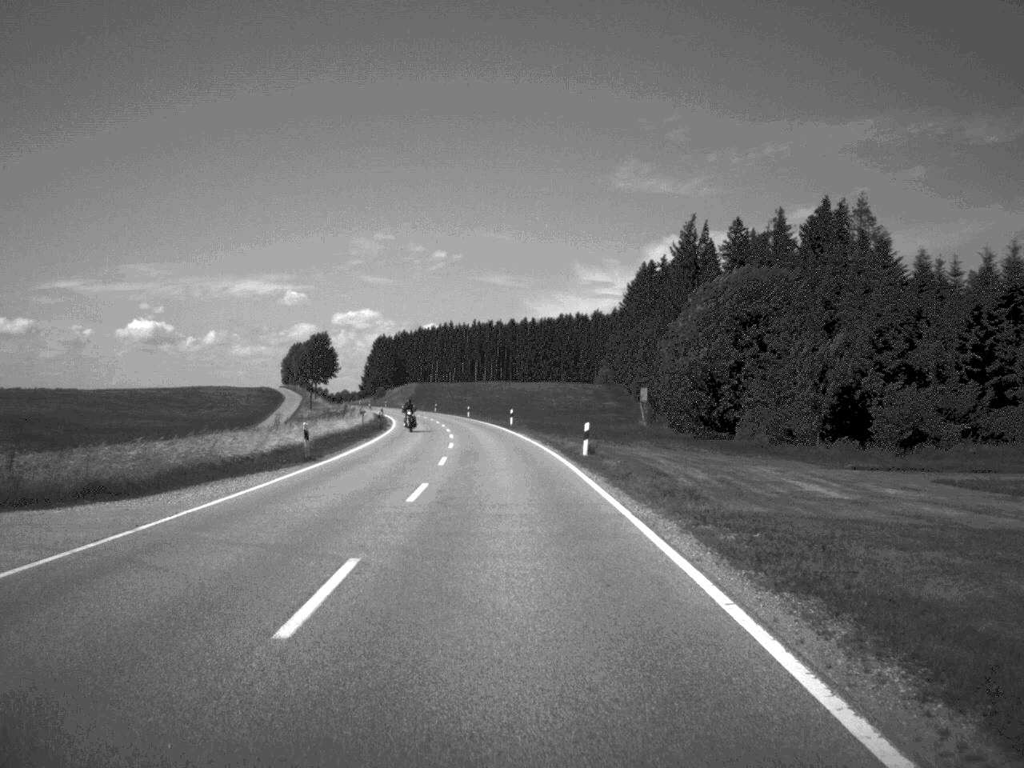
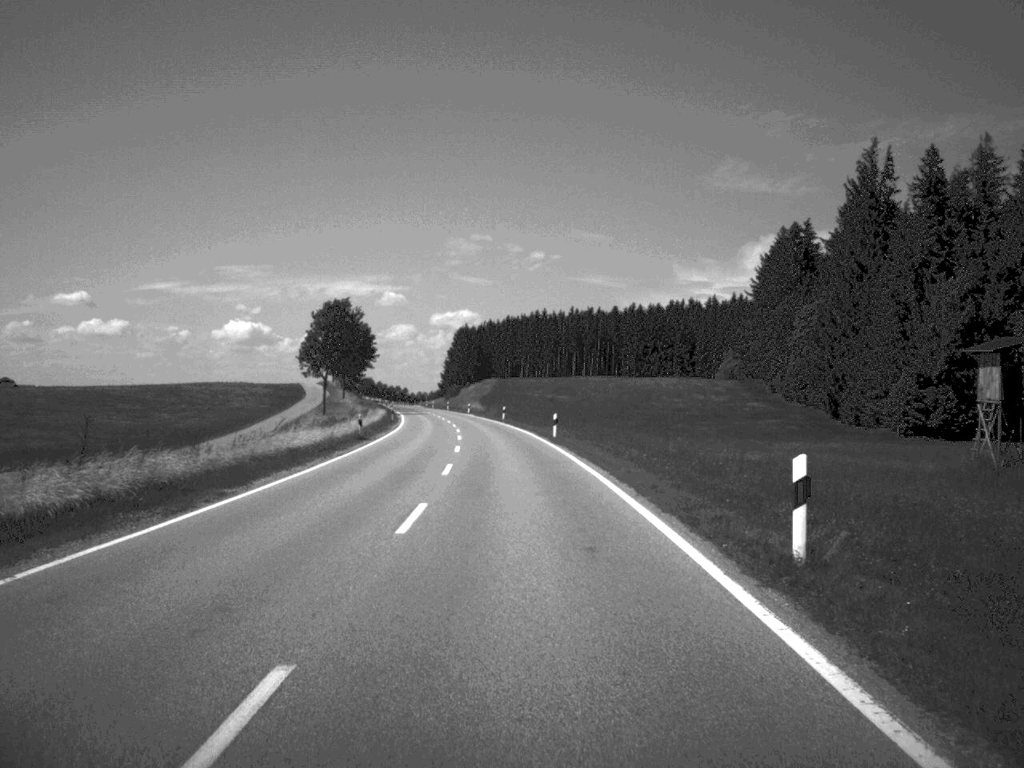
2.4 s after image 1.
(-2.5, +63.3) m; -5°
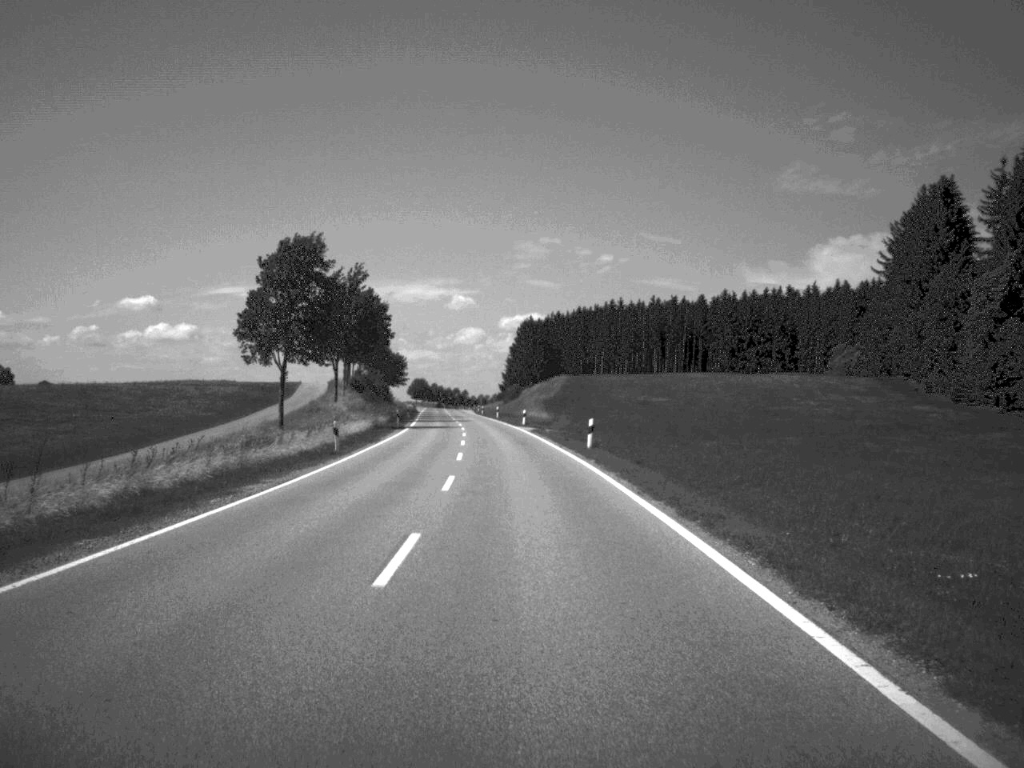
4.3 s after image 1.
(-1.4, +50.6) m; -3°
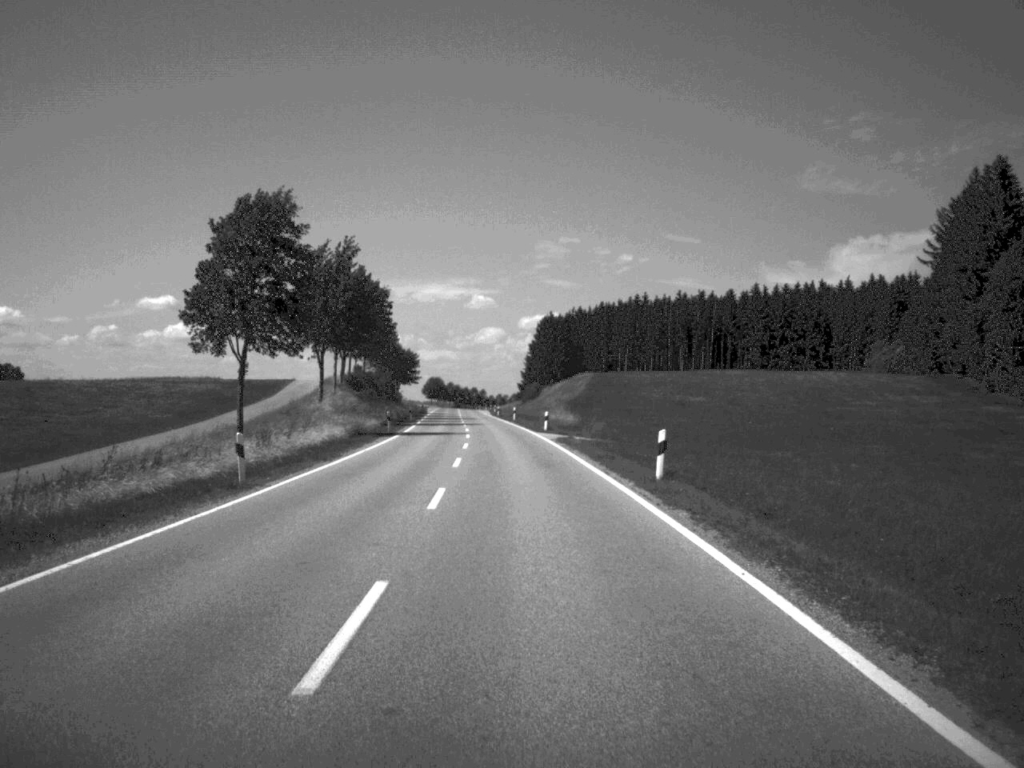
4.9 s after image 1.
(-0.1, +15.7) m; -1°
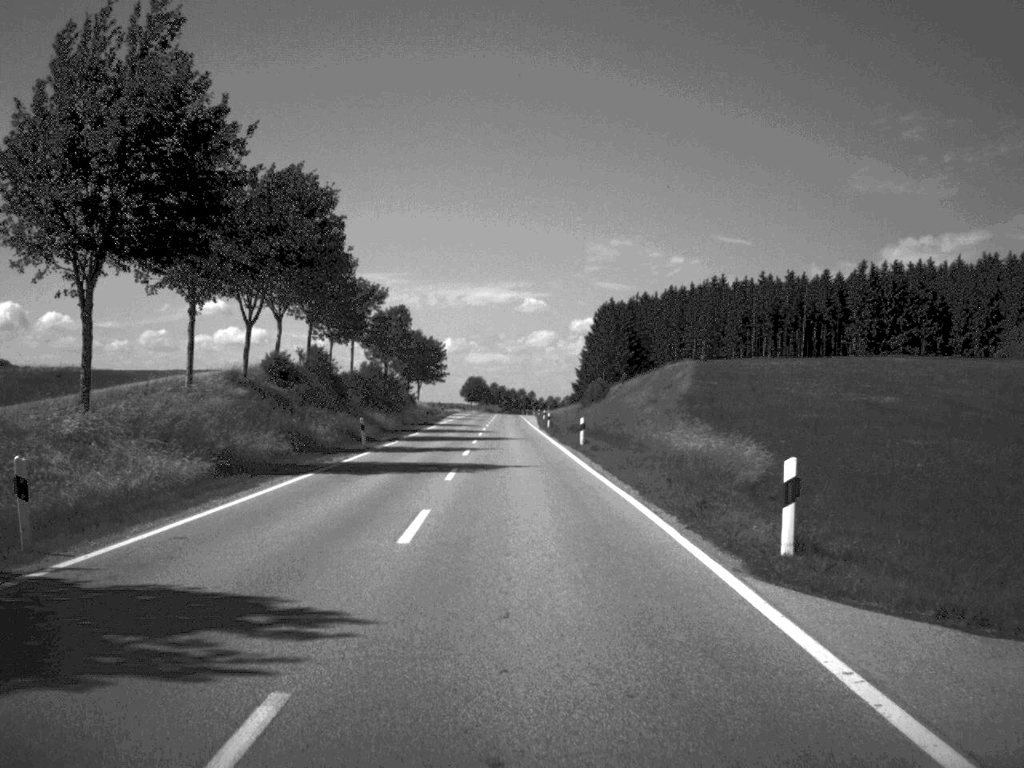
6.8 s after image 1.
(-1.1, +51.0) m; -2°
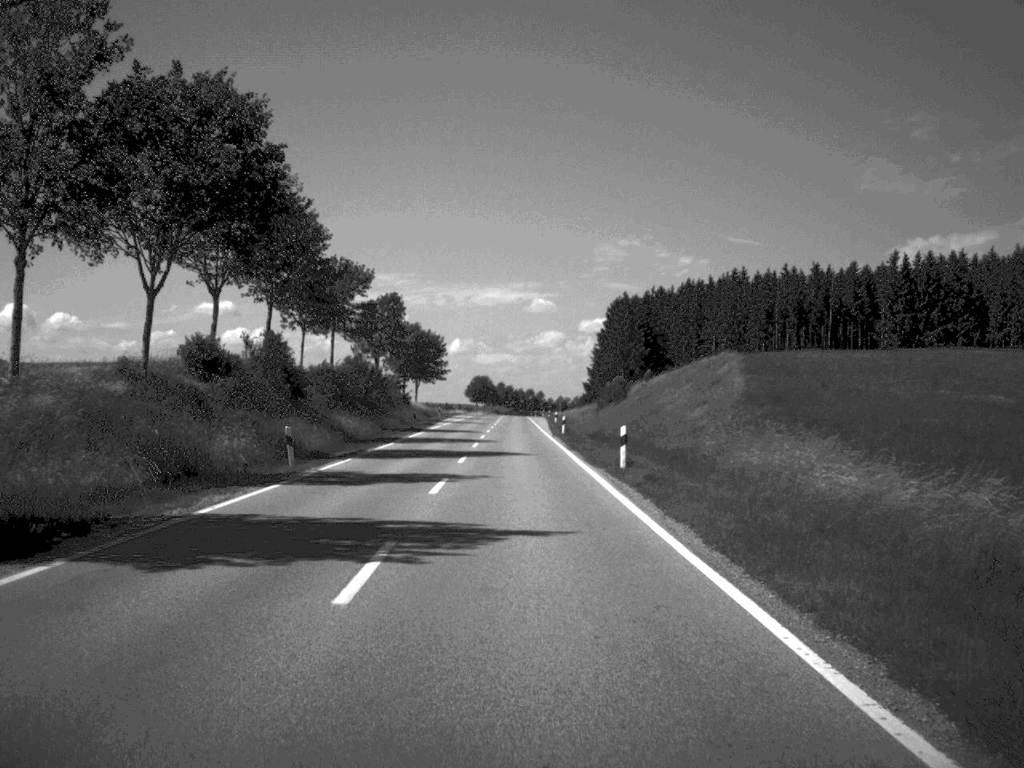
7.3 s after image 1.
(-0.1, +15.8) m; 0°
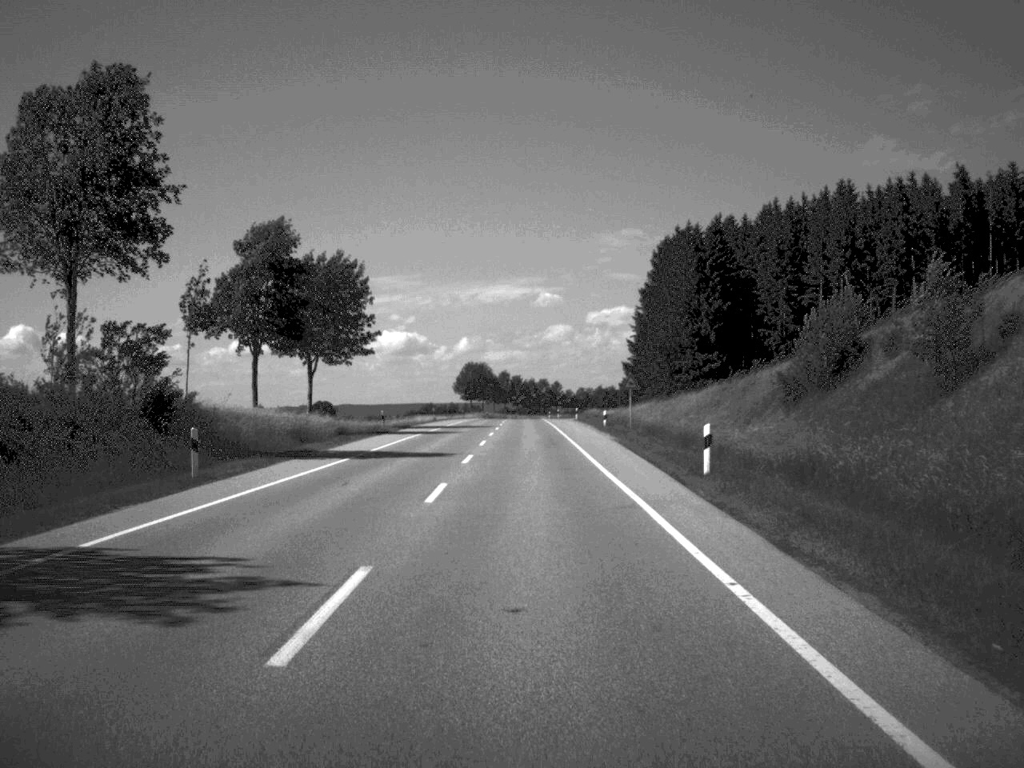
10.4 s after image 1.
(-0.8, +84.0) m; -1°
